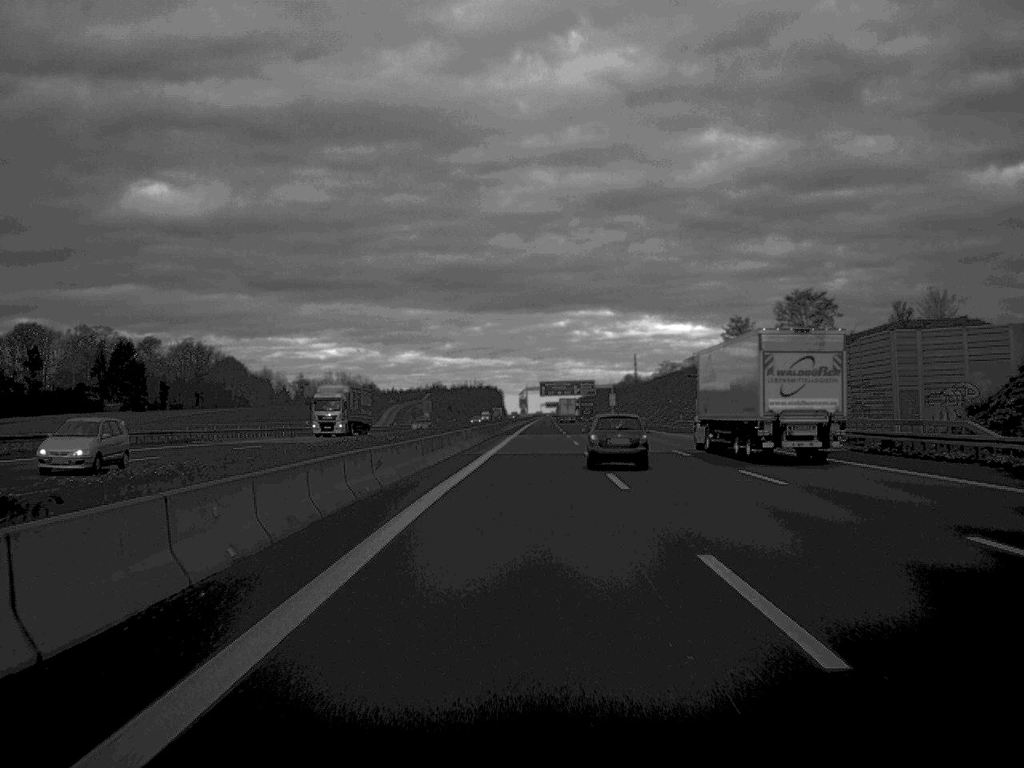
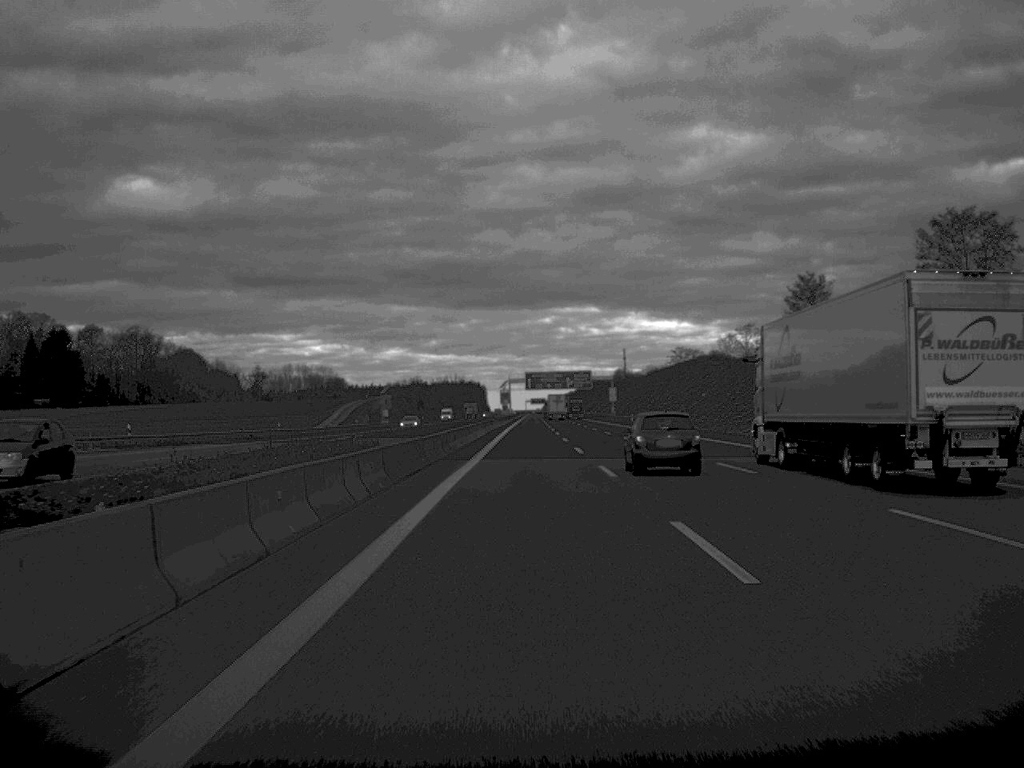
(+0.3, +50.2) m; +1°
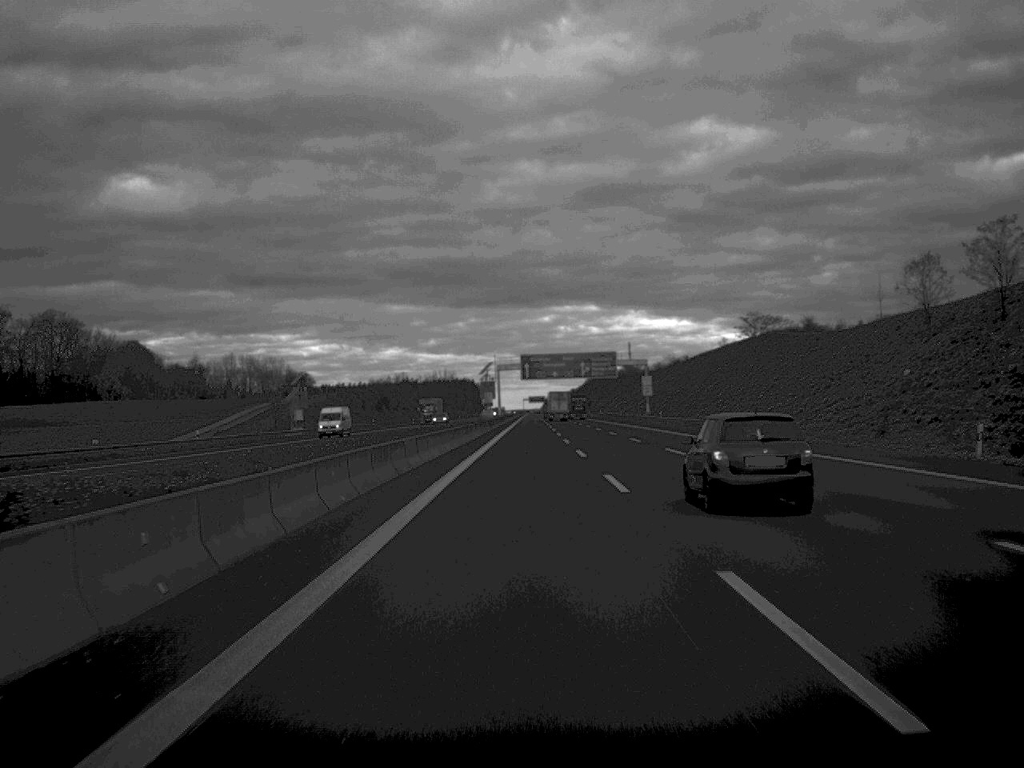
(+0.2, +77.5) m; 0°
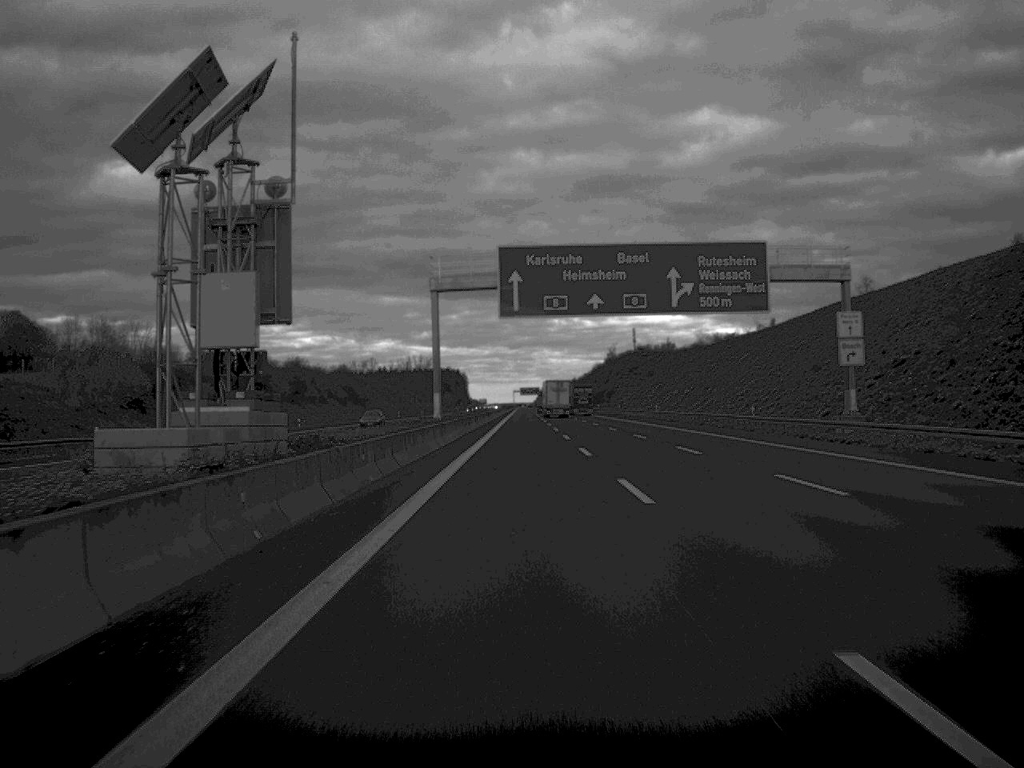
(+0.1, +112.0) m; 0°
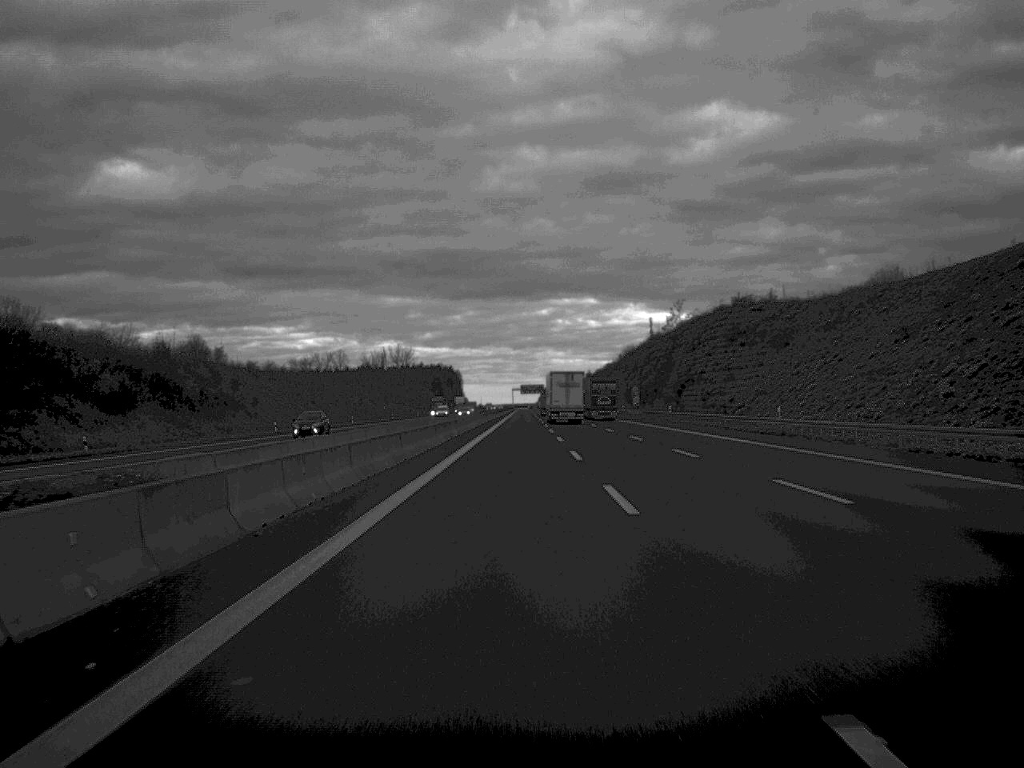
(+0.1, +109.5) m; 0°
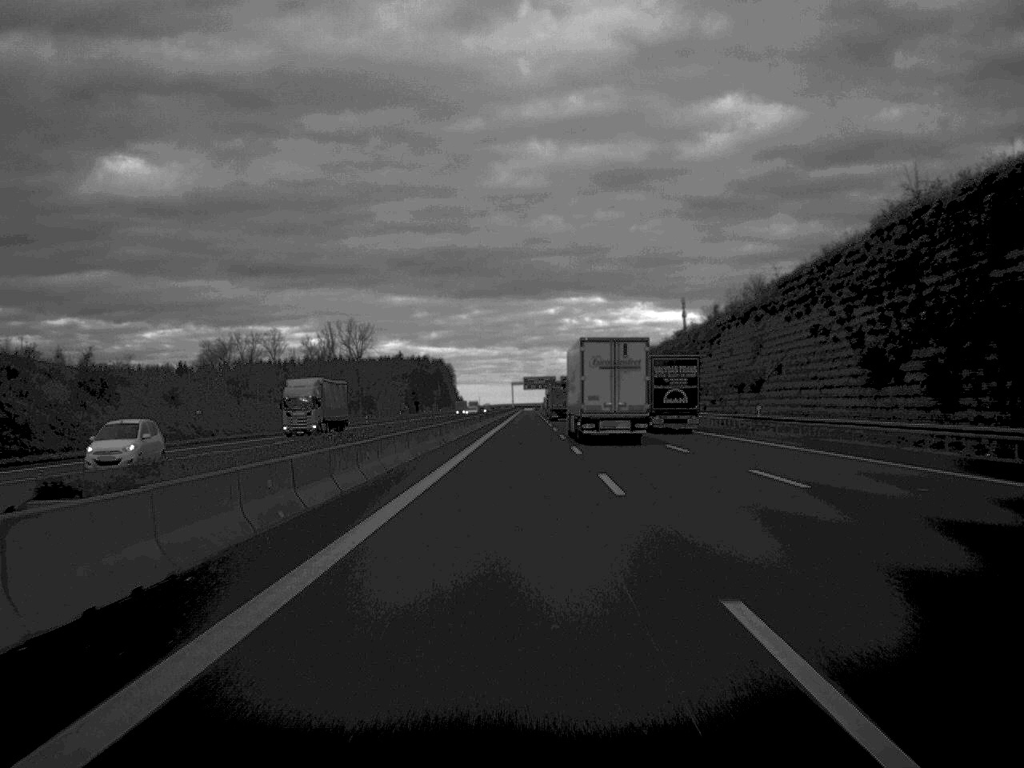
(-0.3, +139.8) m; 0°
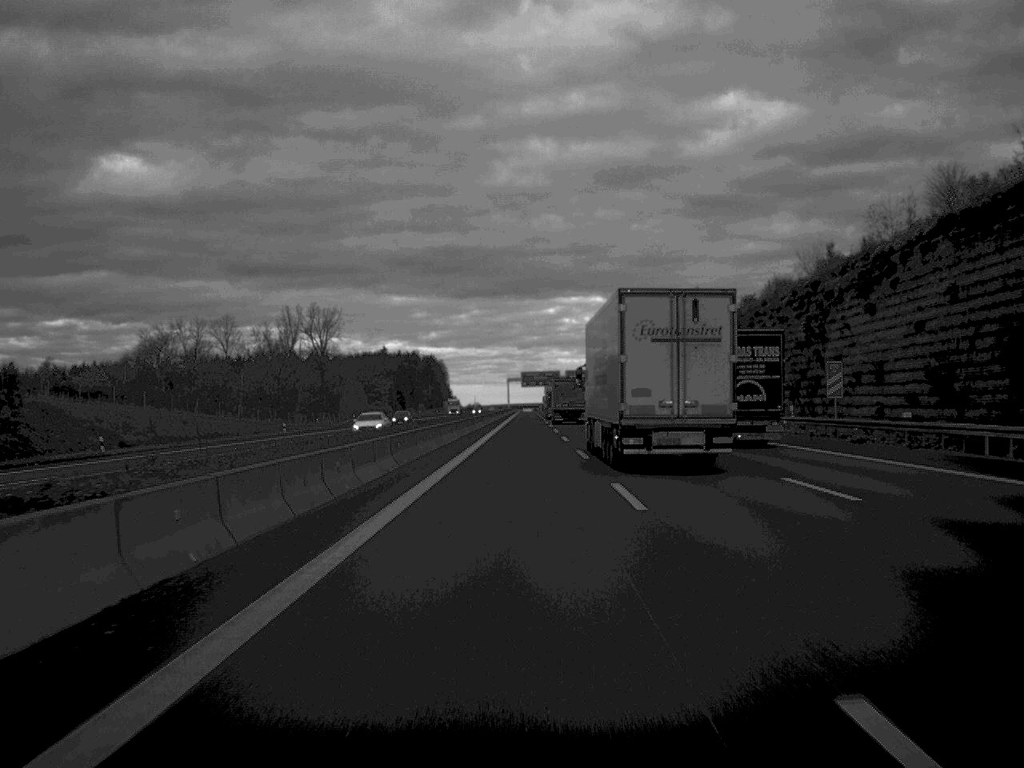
(0.0, +57.2) m; 0°
